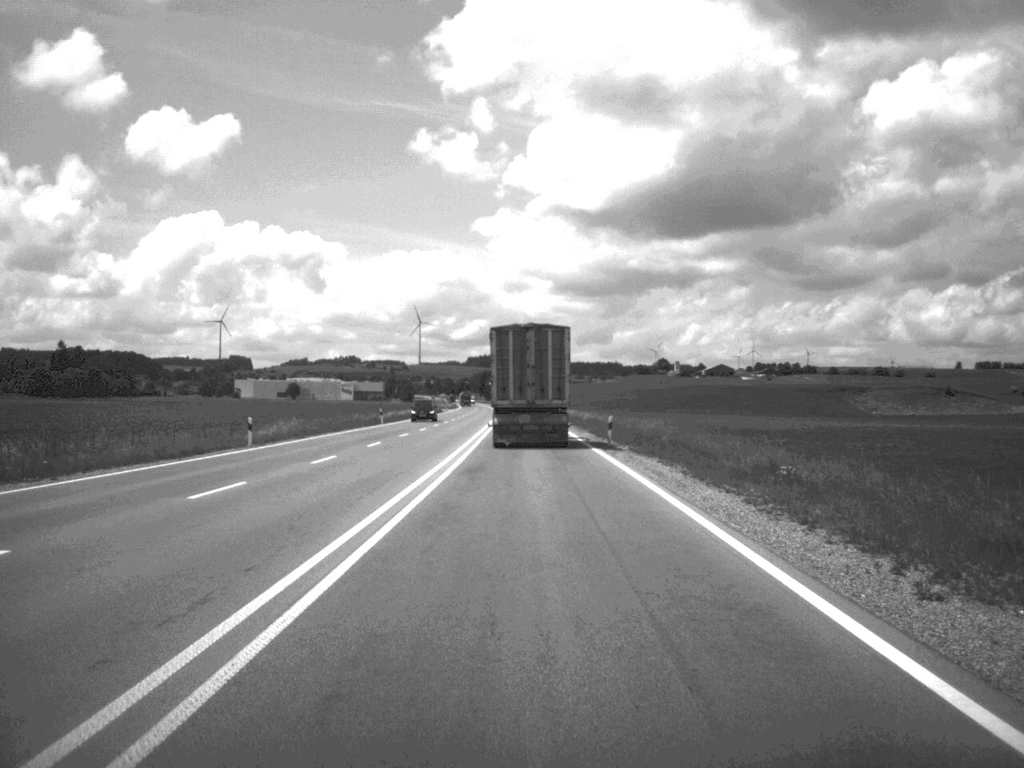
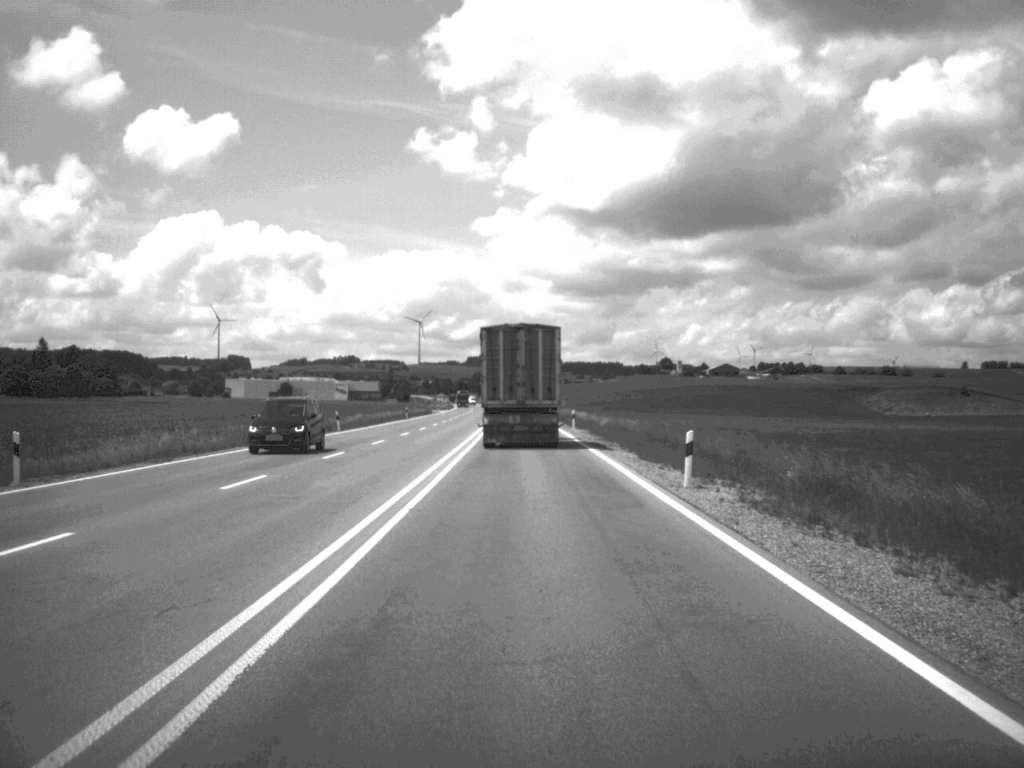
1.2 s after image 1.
(0.0, +21.5) m; 0°
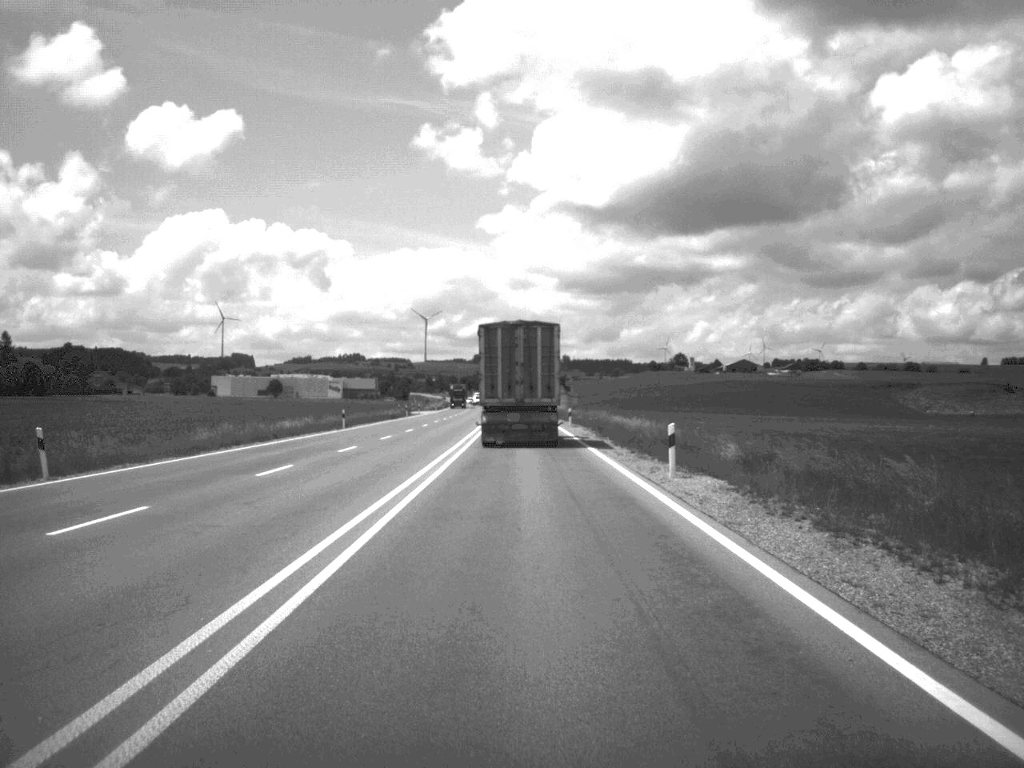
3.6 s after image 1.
(-0.2, +44.3) m; -1°
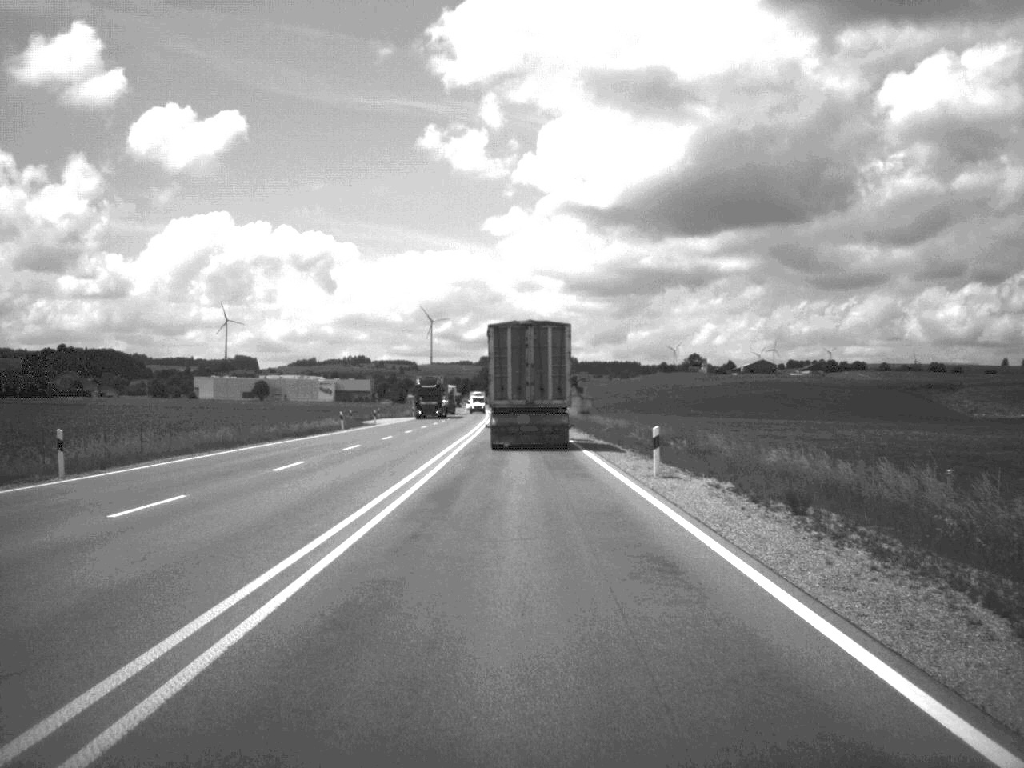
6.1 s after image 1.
(-0.1, +45.1) m; -1°
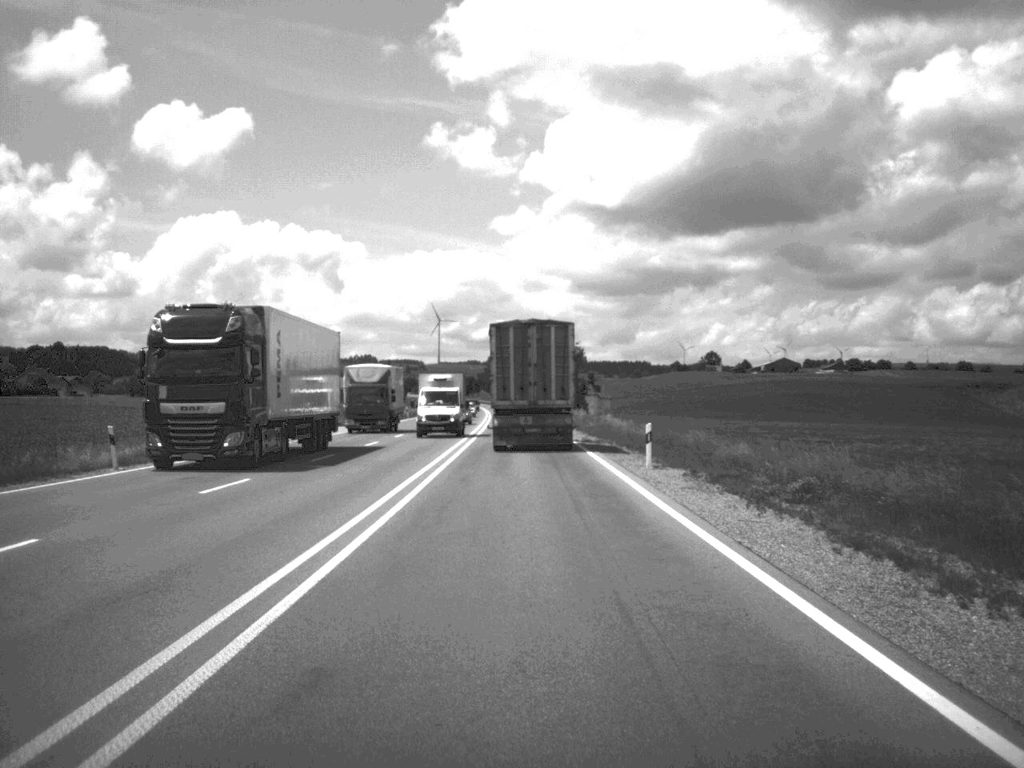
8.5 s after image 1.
(-0.4, +43.0) m; -1°
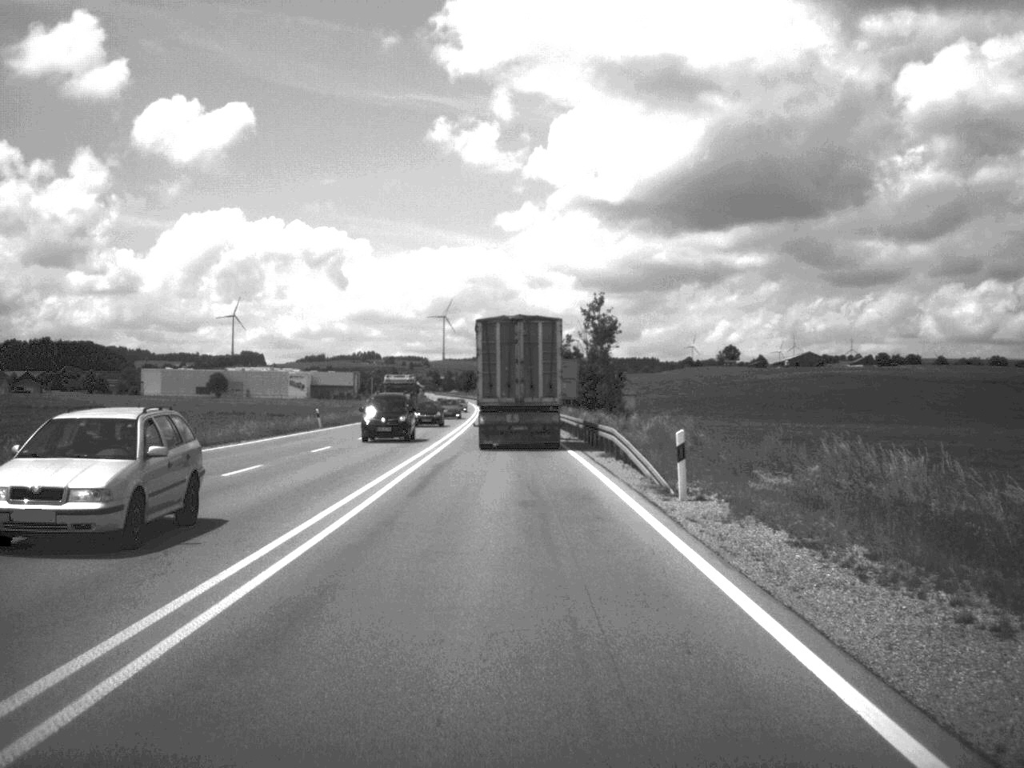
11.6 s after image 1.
(-0.1, +56.0) m; -1°
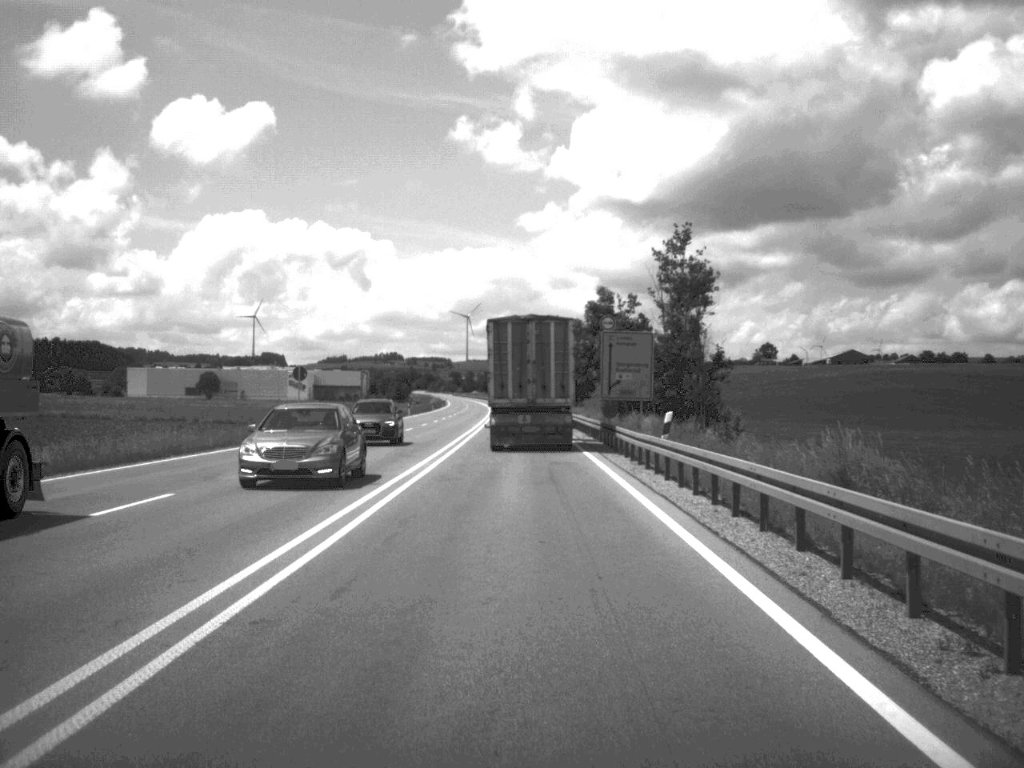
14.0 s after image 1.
(-0.6, +44.8) m; -1°
